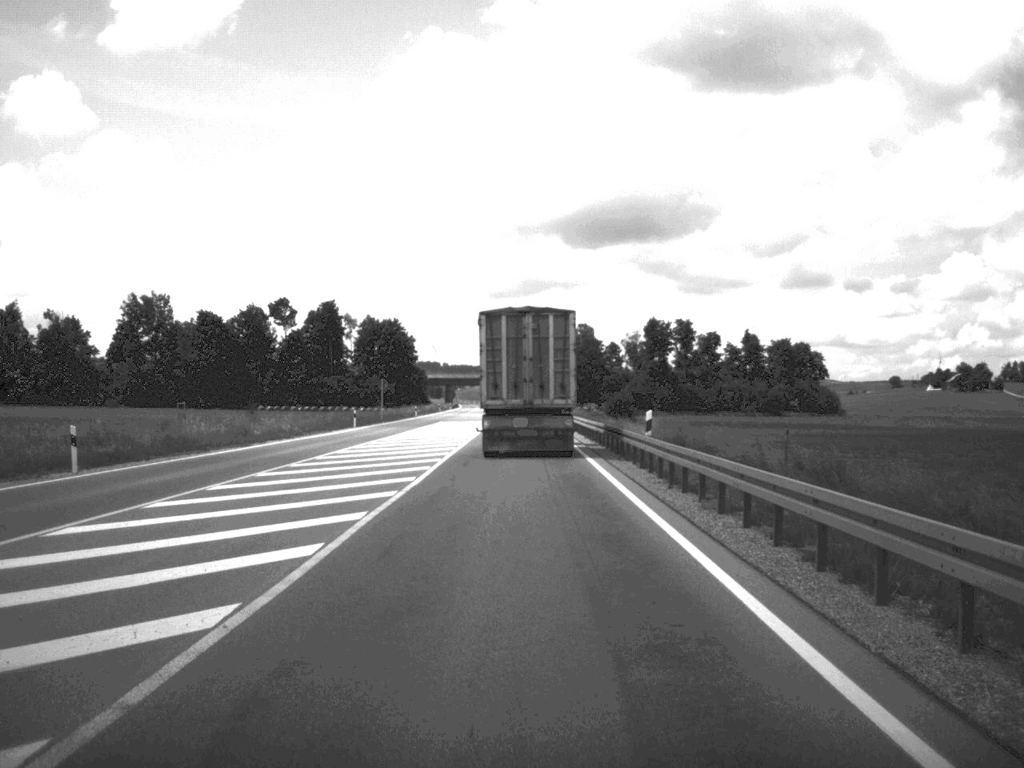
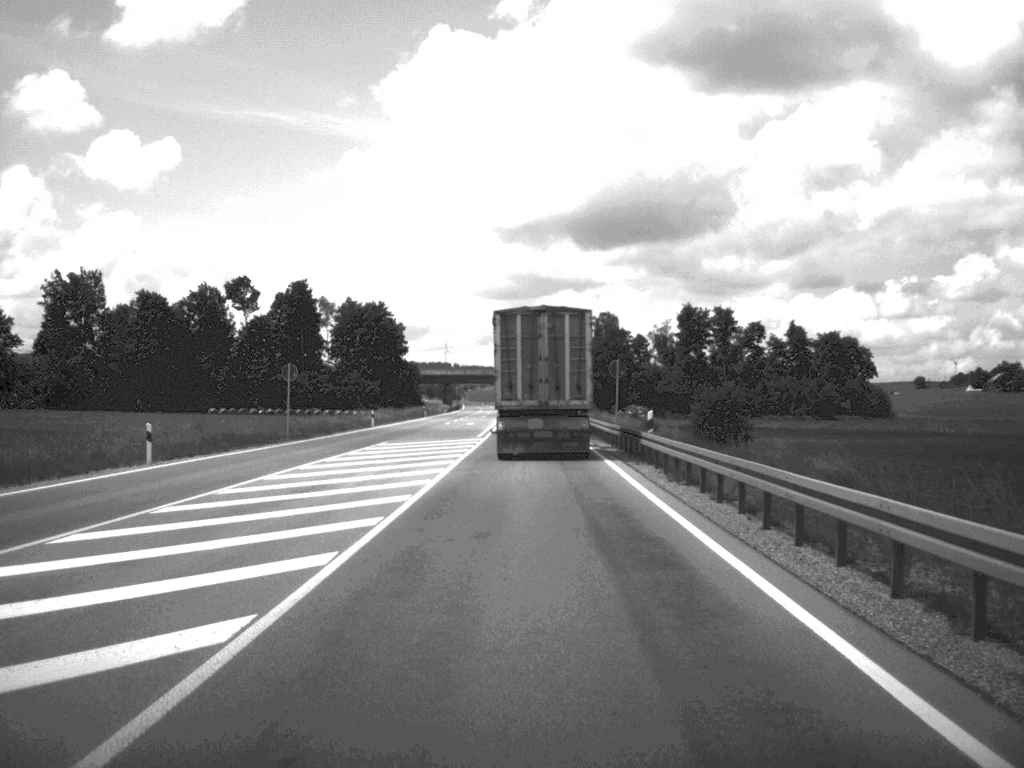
(-0.4, +44.9) m; -1°
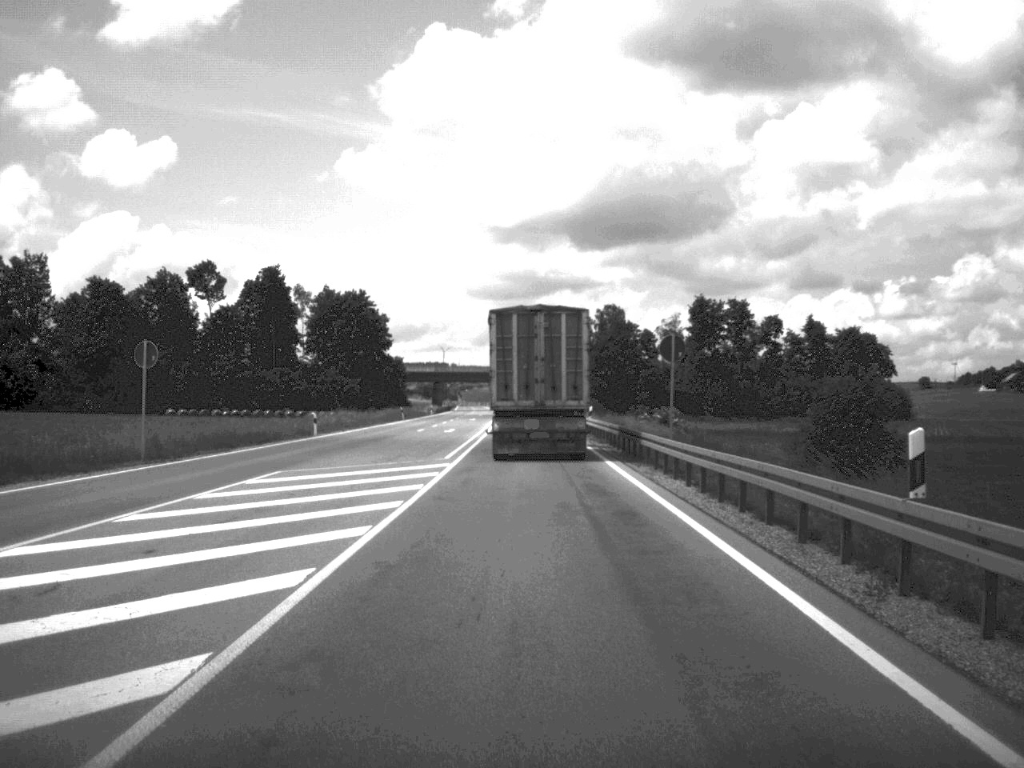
(0.0, +21.7) m; 0°
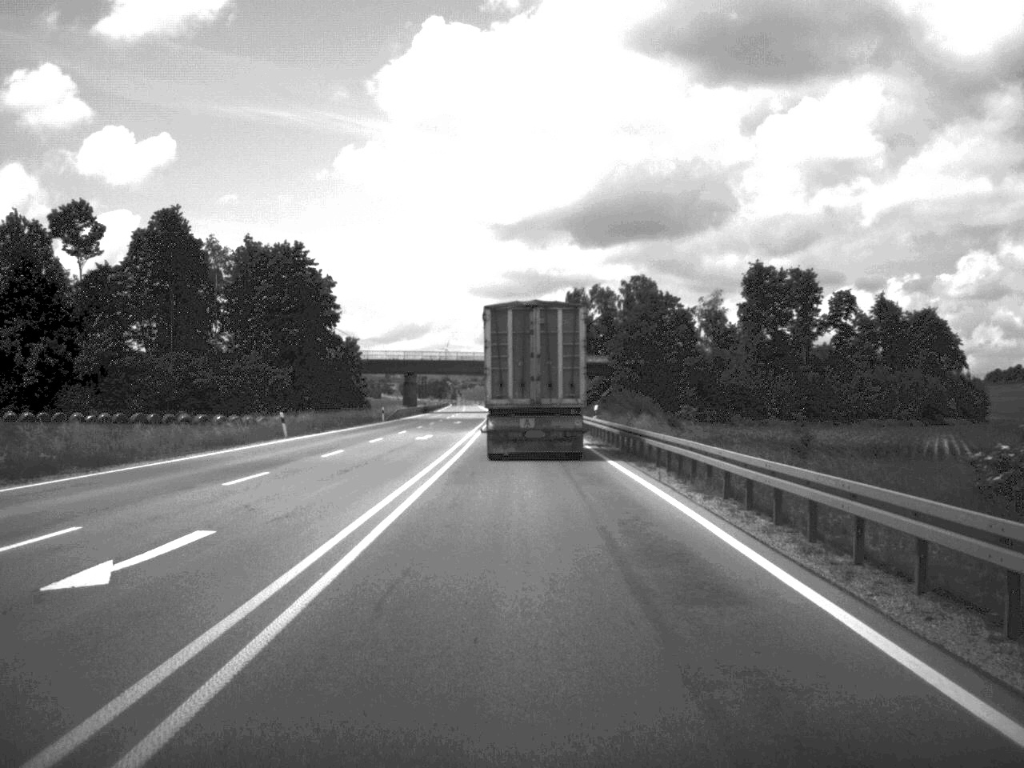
(-0.3, +55.3) m; 0°
